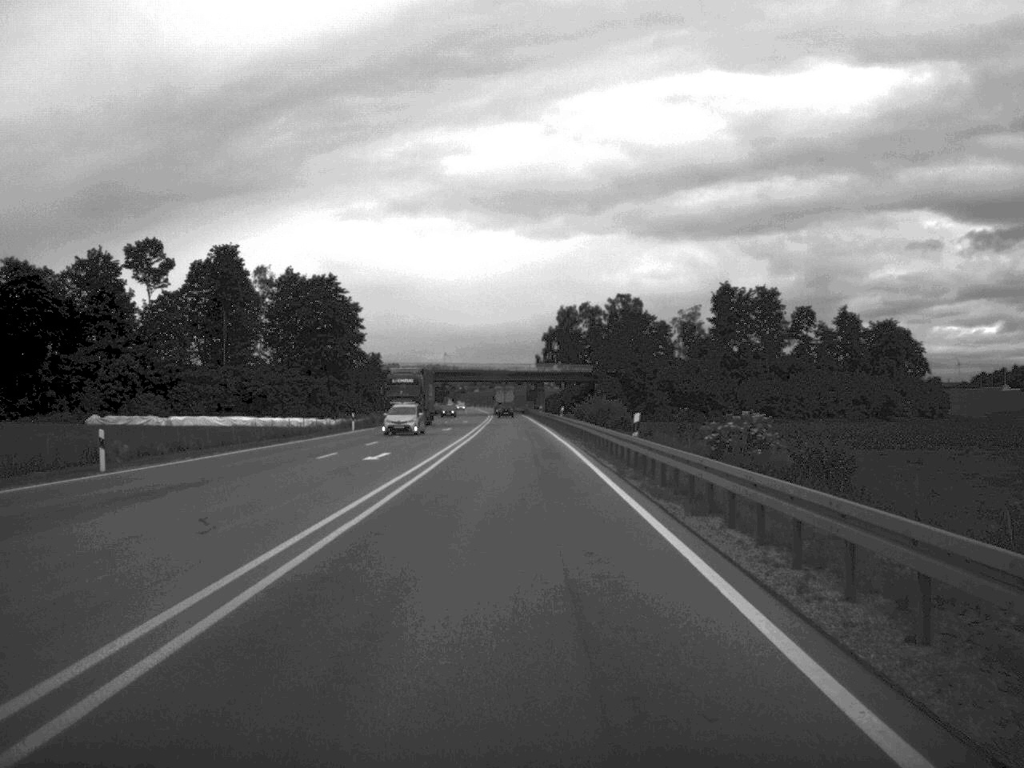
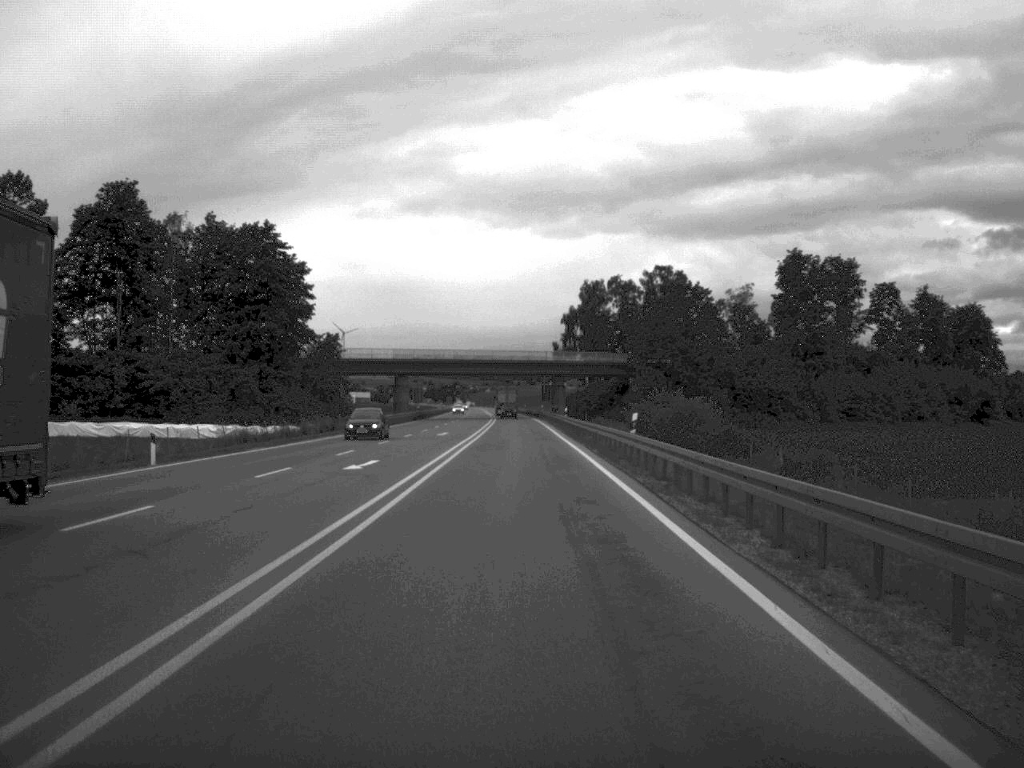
(-0.3, +45.4) m; -1°
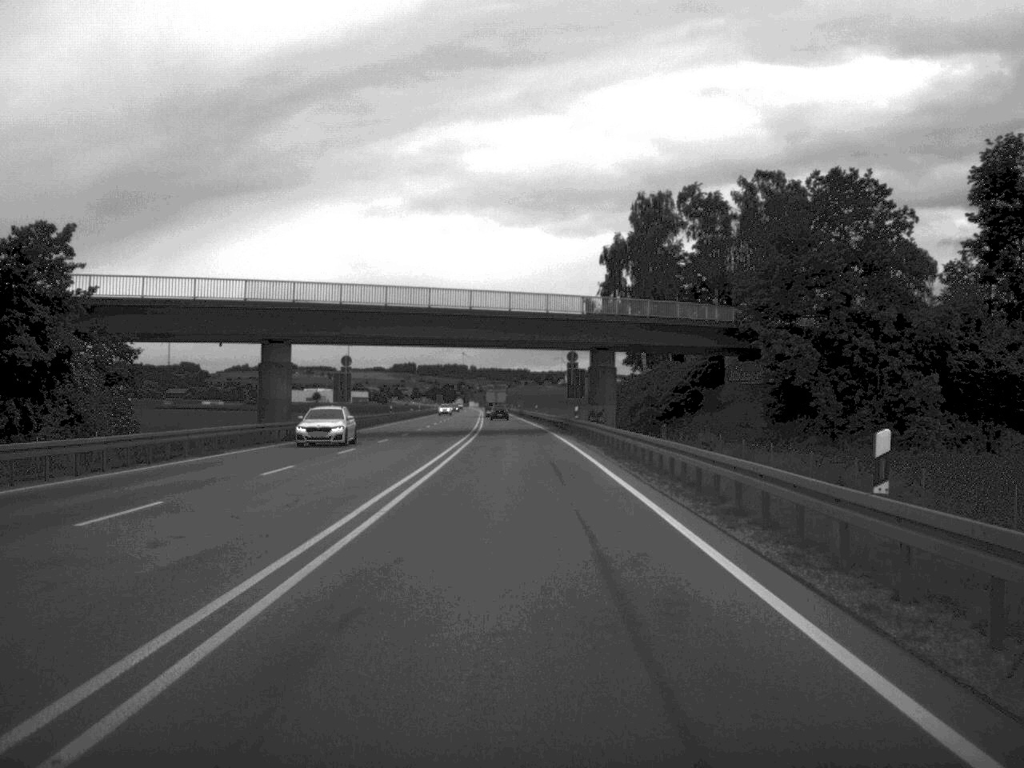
(-0.4, +71.4) m; -1°
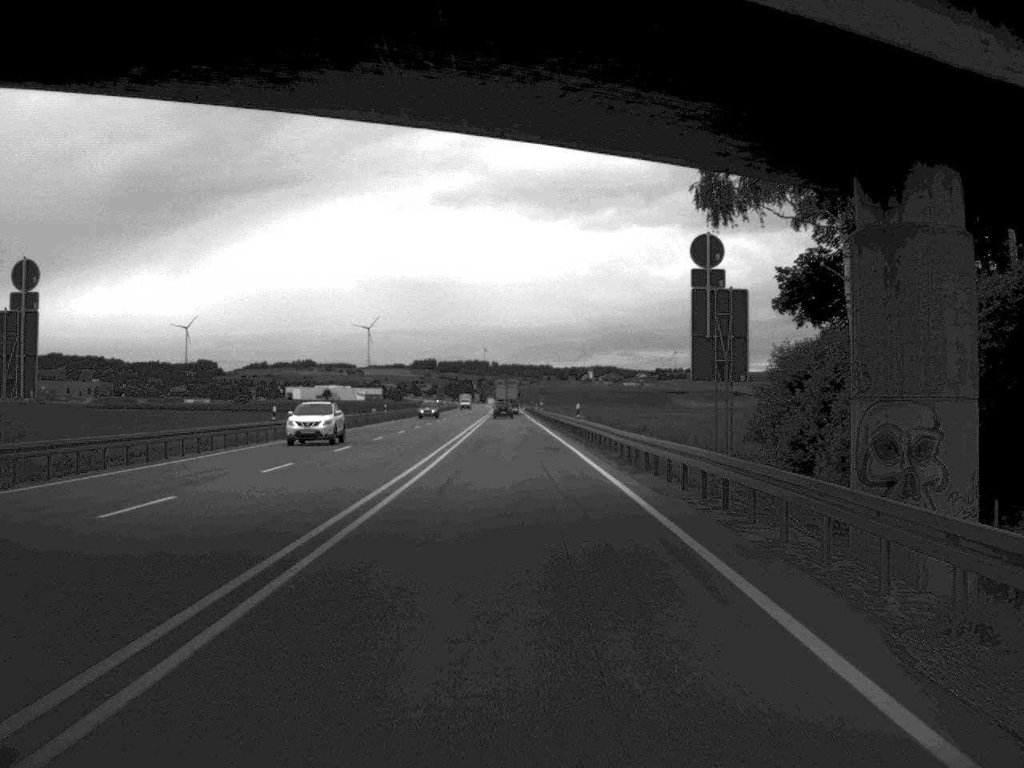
(-0.4, +58.9) m; -1°
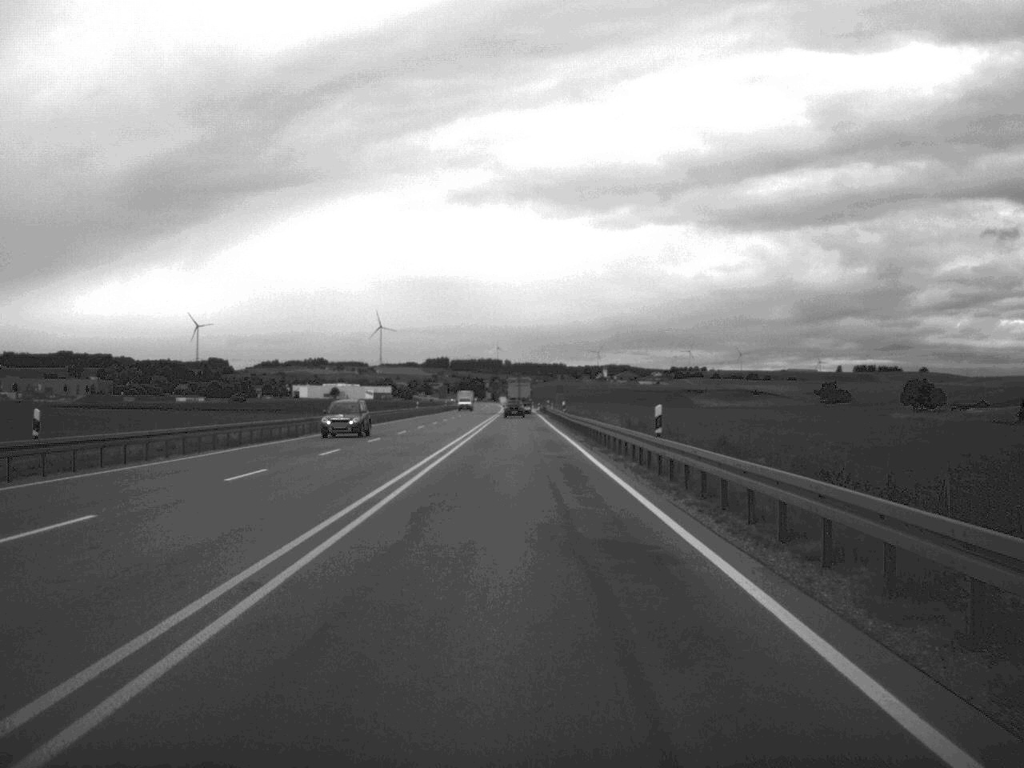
(-0.2, +28.2) m; -1°
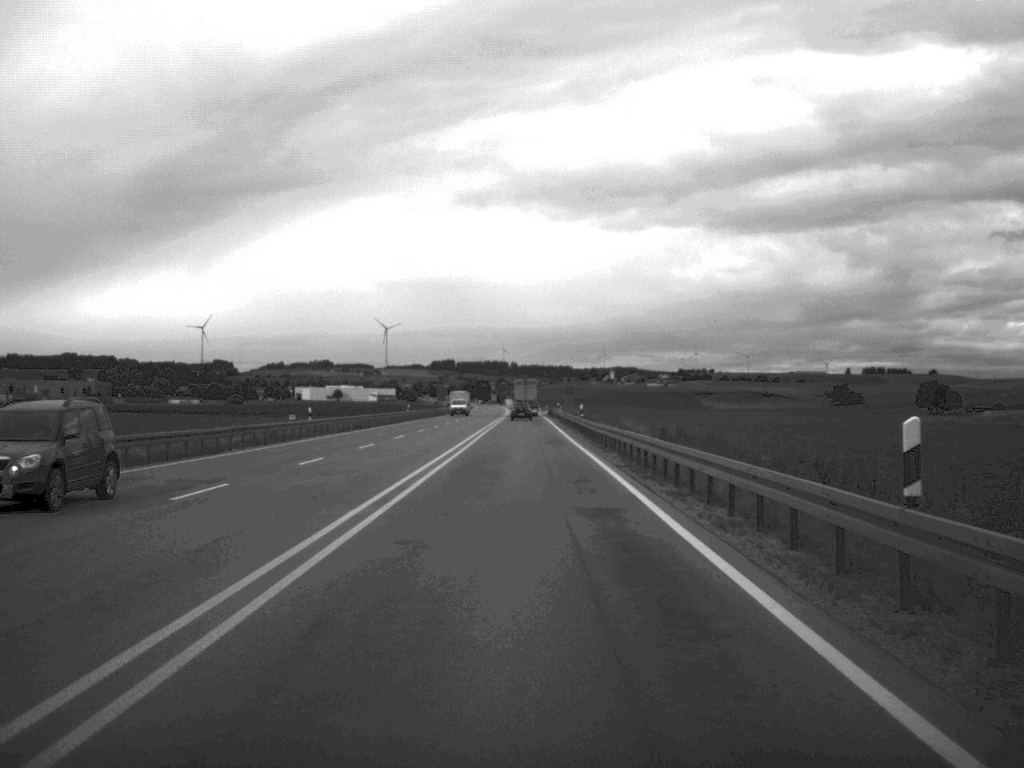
(0.0, +16.2) m; 0°
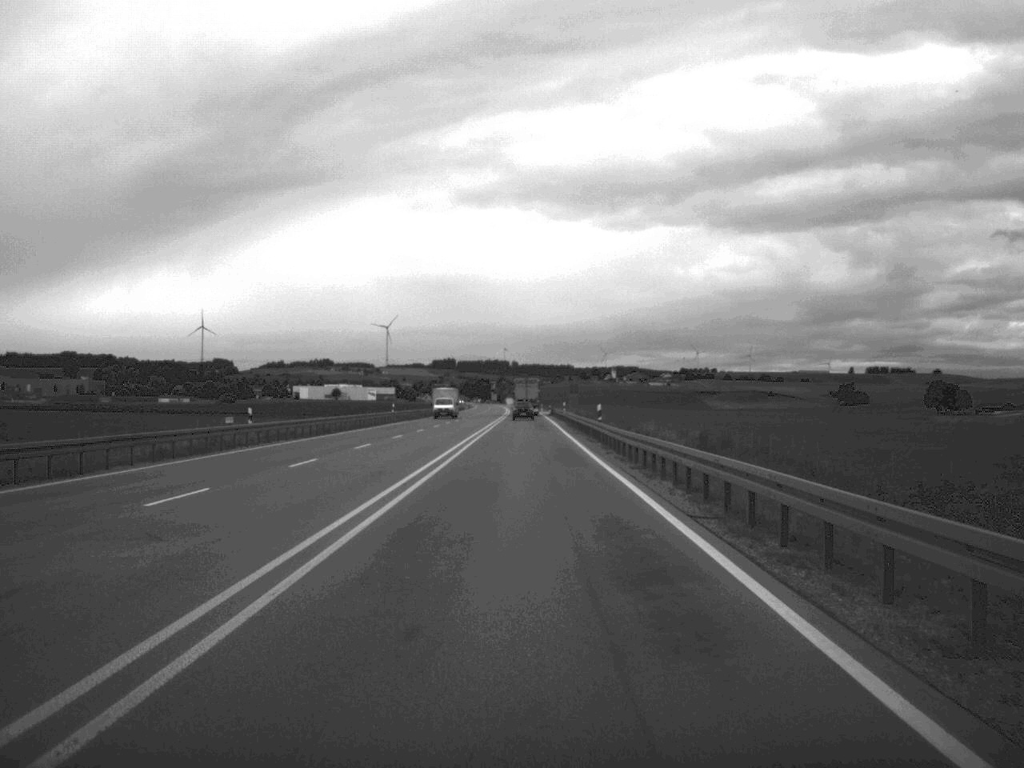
(0.0, +13.4) m; 0°
